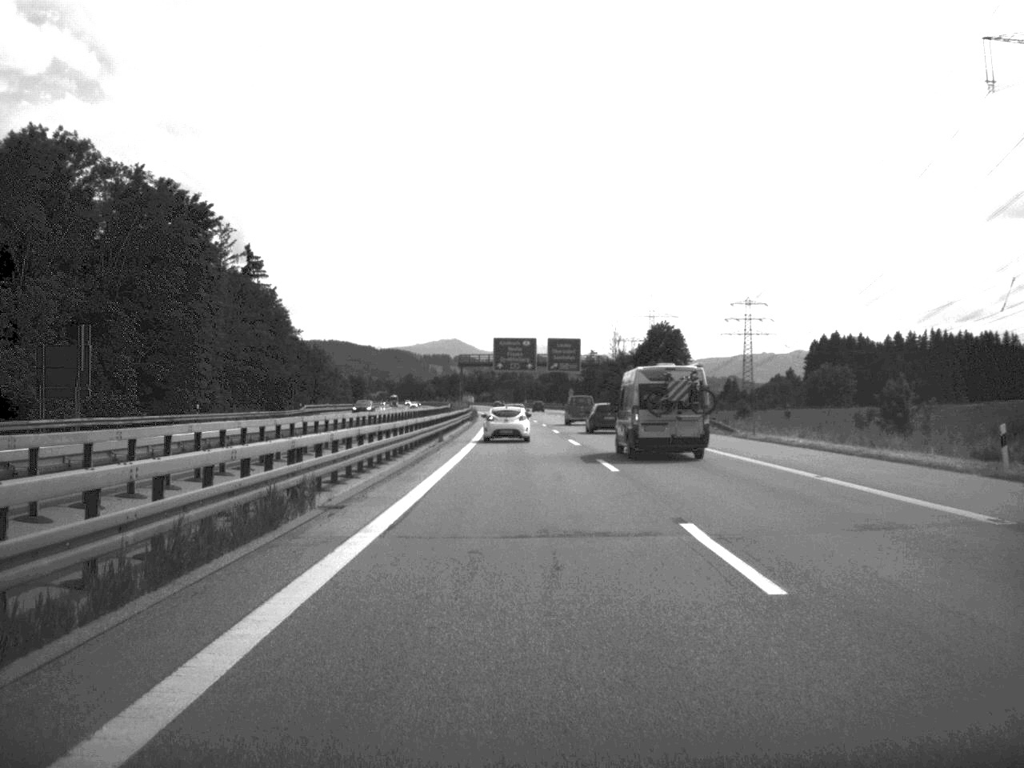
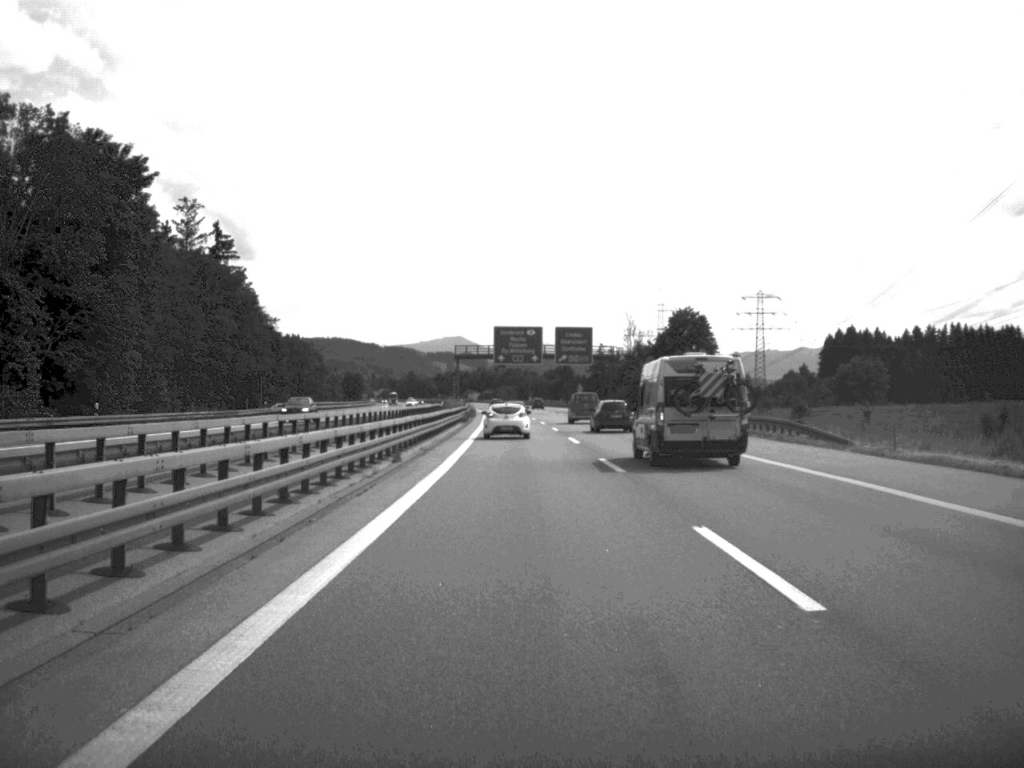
(0.0, +19.0) m; 0°
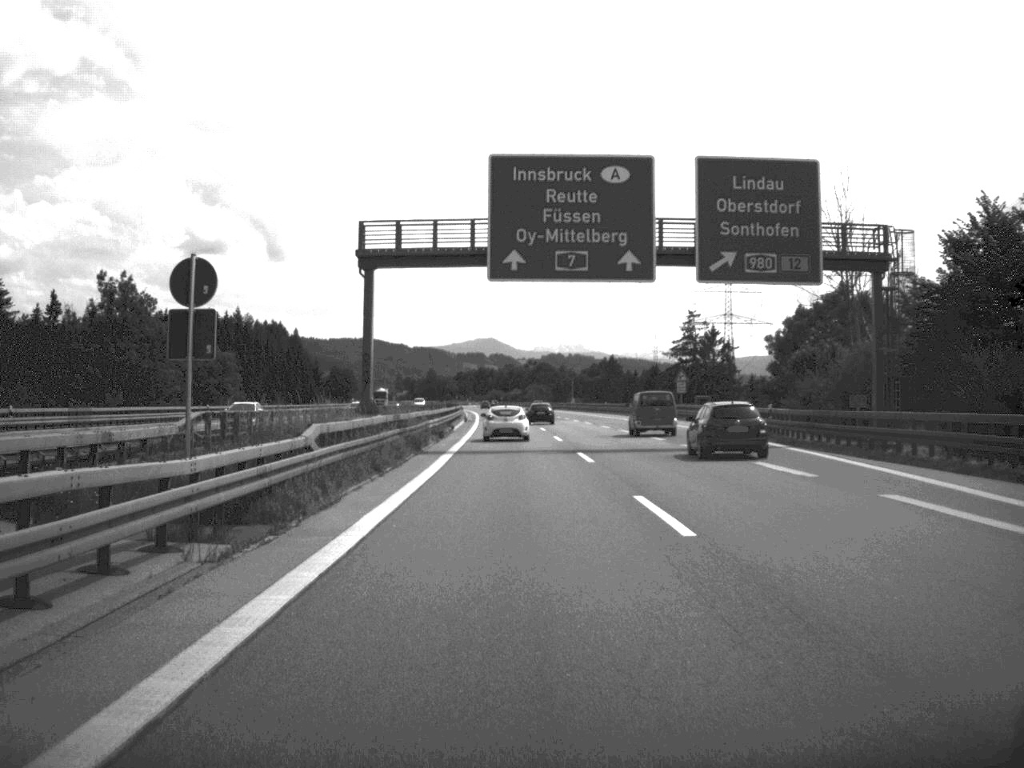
(-1.3, +100.4) m; -1°
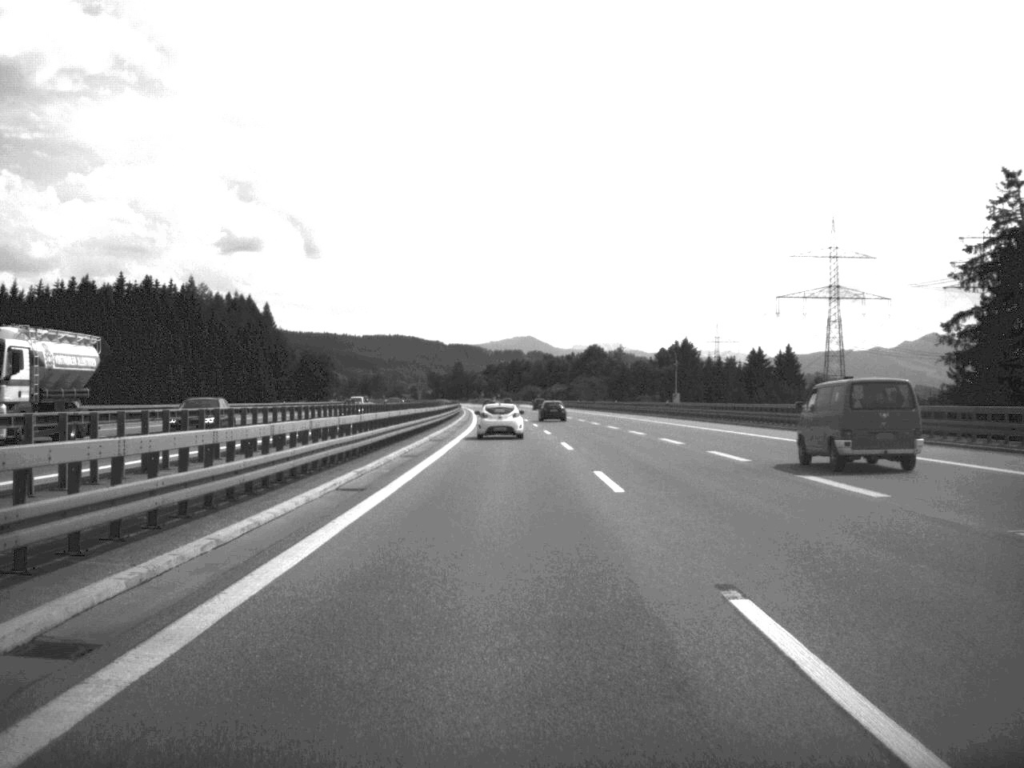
(-1.6, +100.5) m; -2°
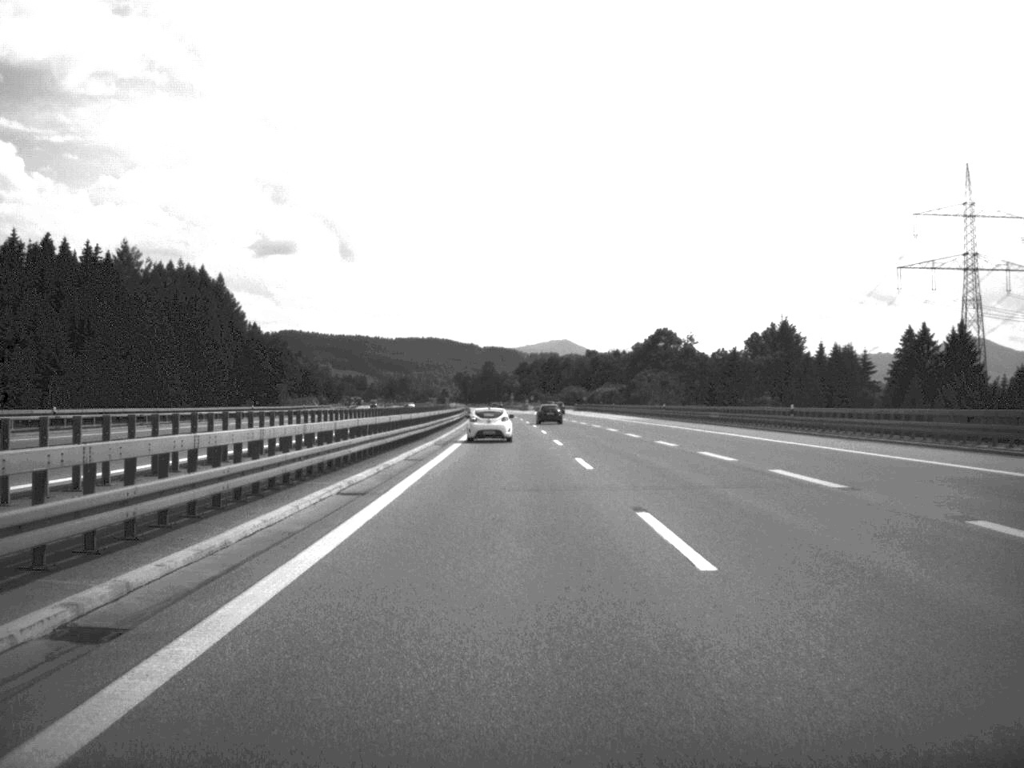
(-1.2, +80.0) m; -2°
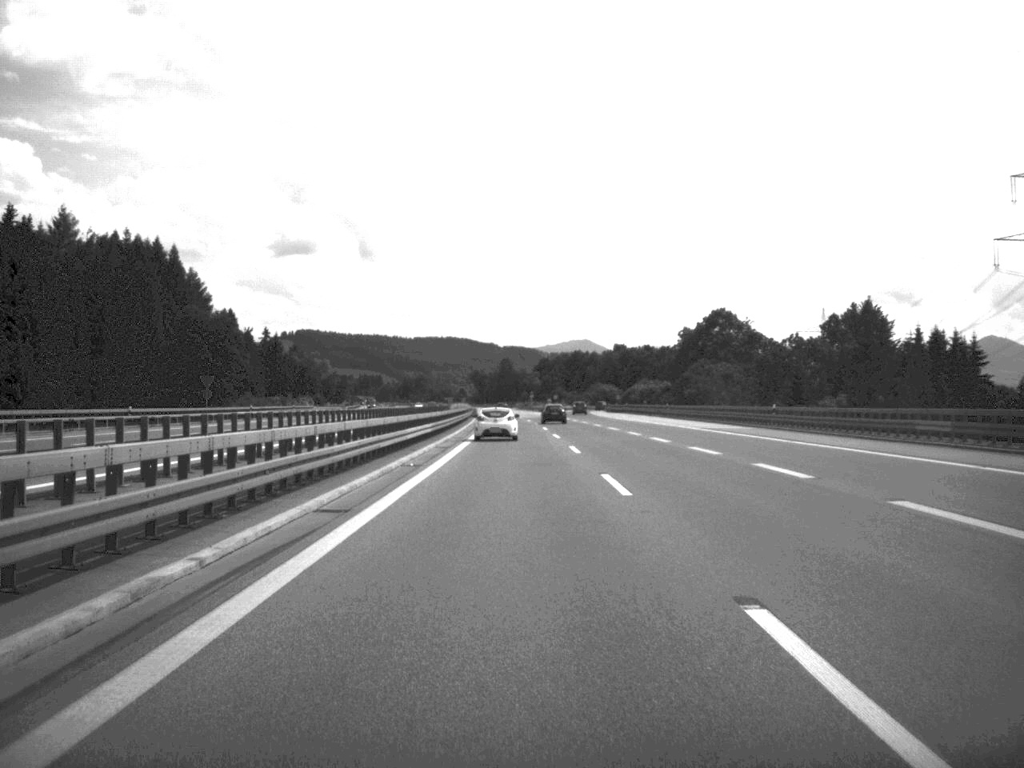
(-0.3, +43.3) m; -1°
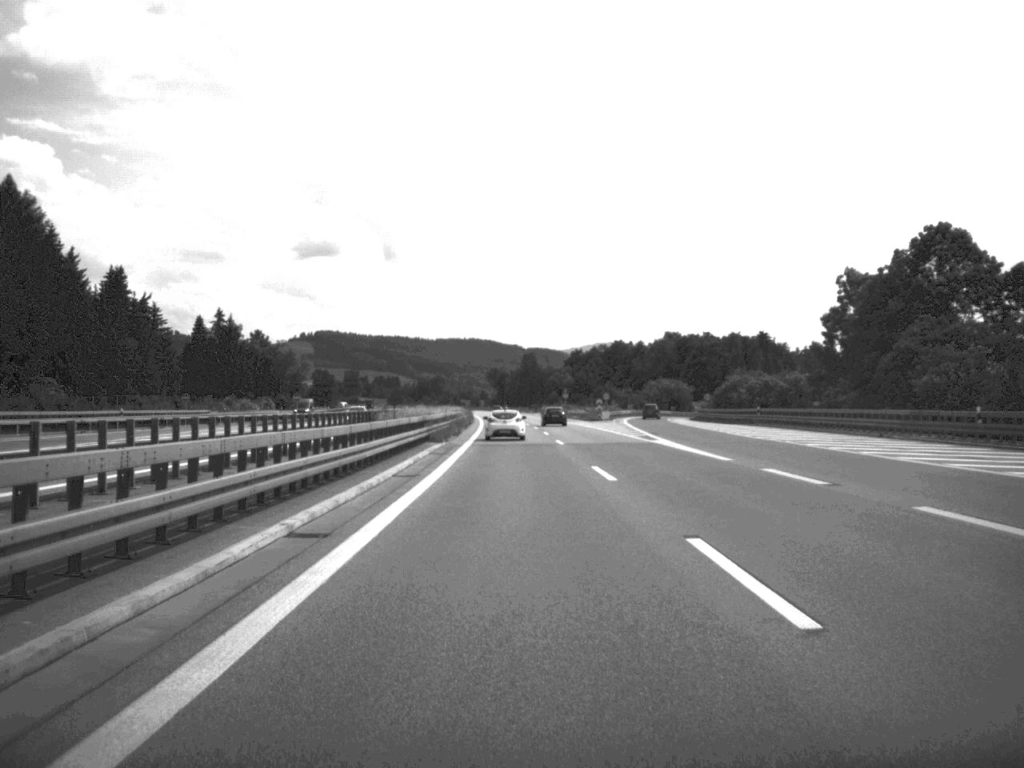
(-0.9, +83.1) m; -1°
